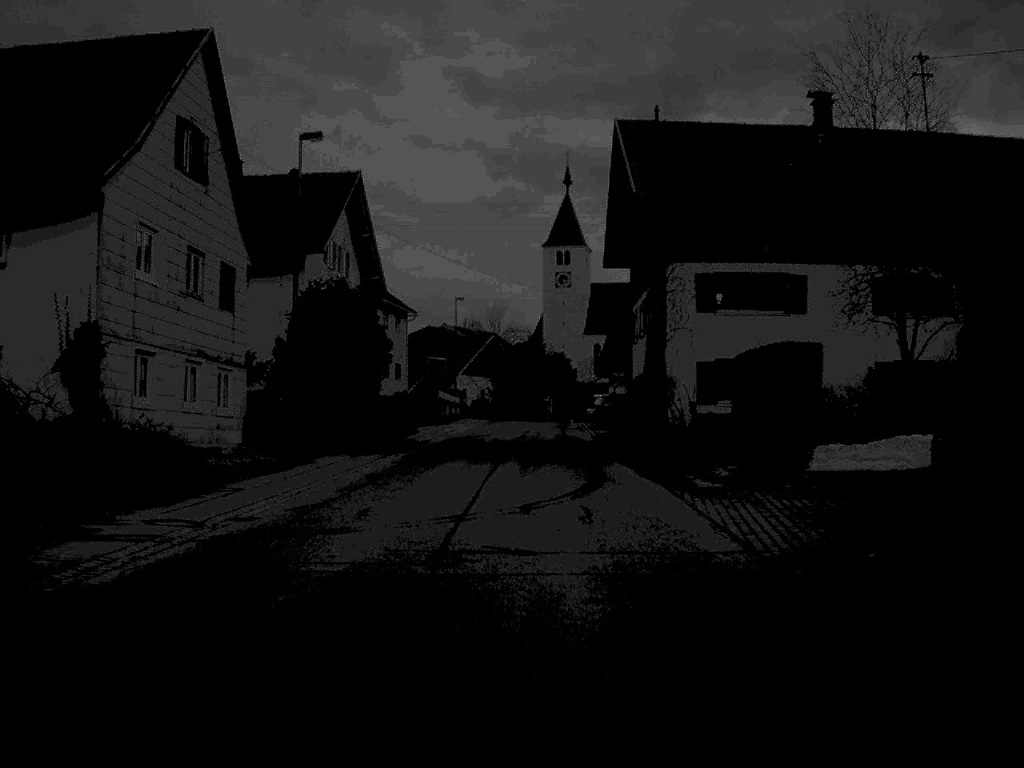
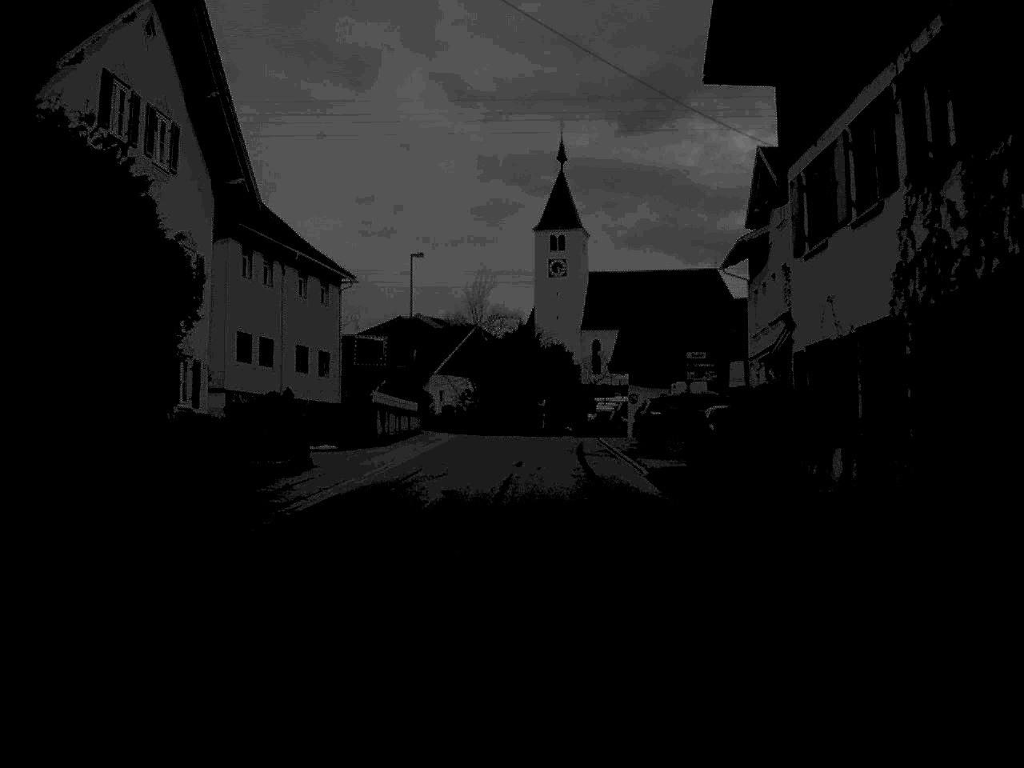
(0.0, +25.9) m; +1°
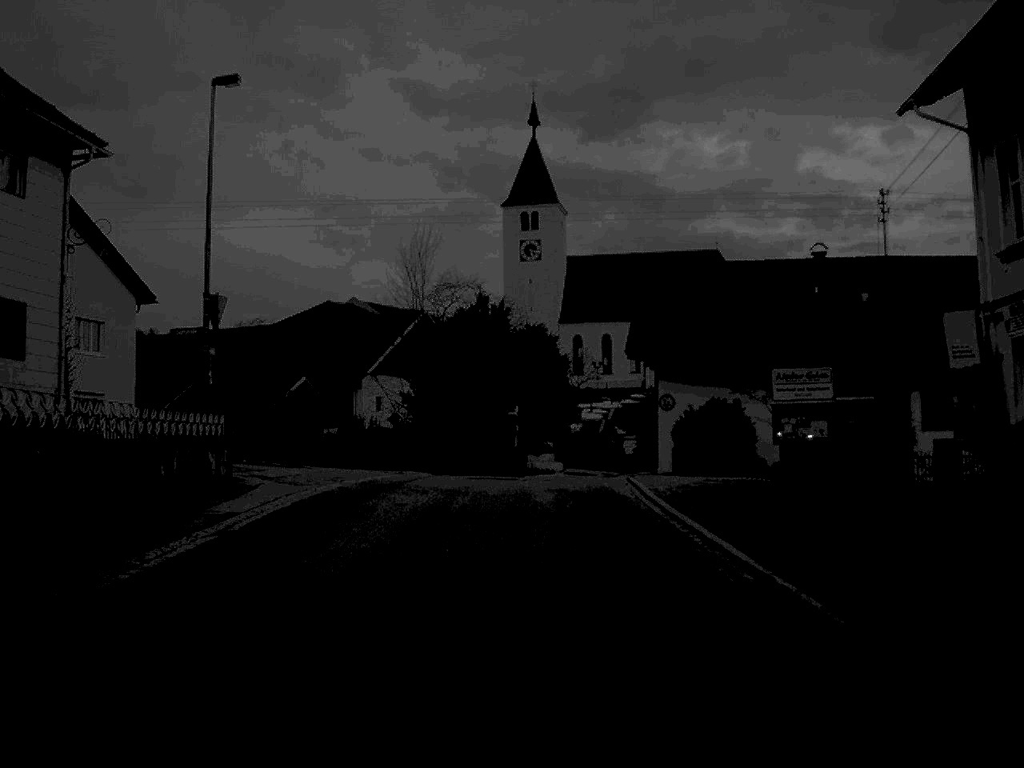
(+0.4, +30.4) m; +1°
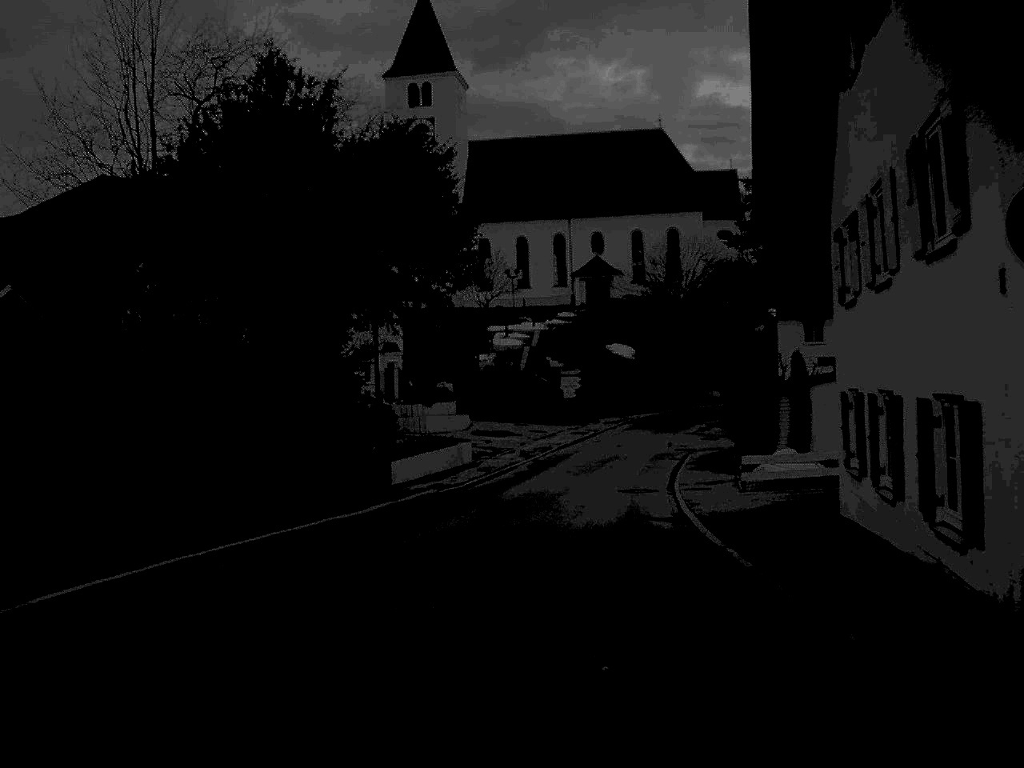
(+0.9, +36.8) m; +4°
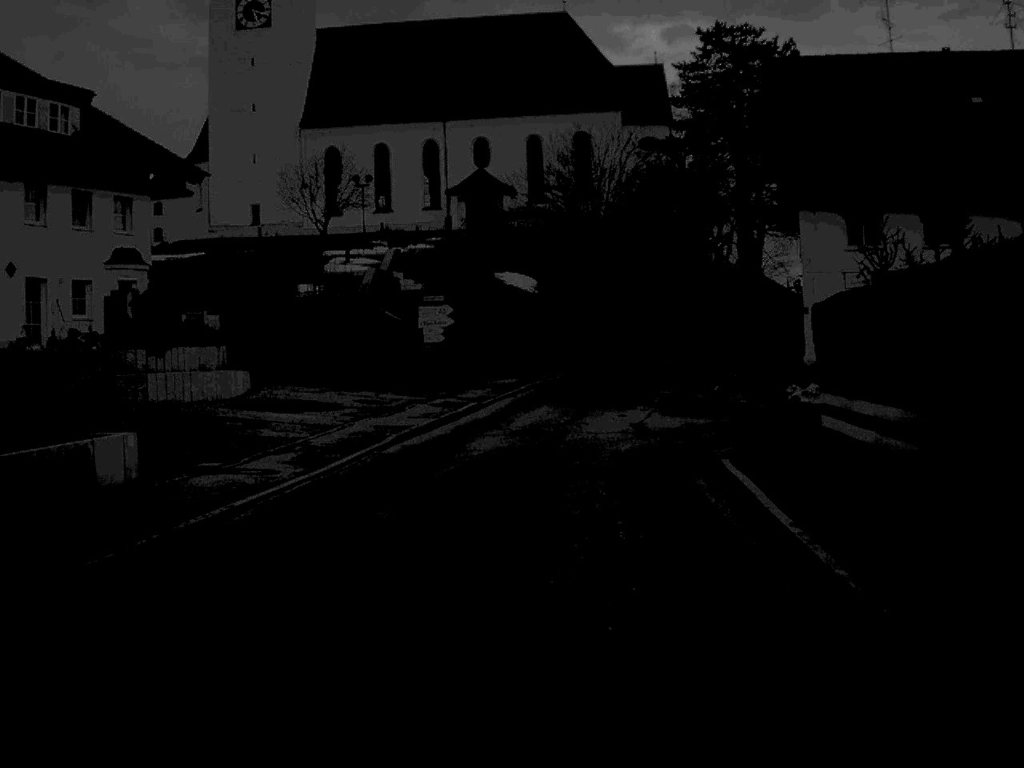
(+1.4, +30.1) m; +5°
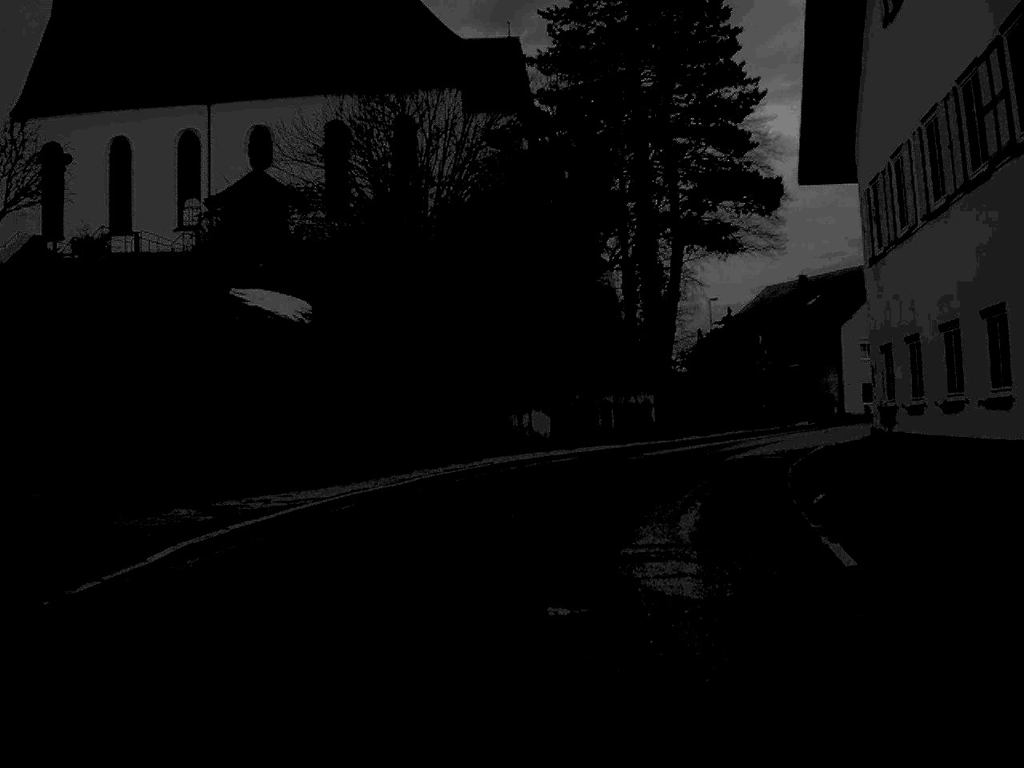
(+1.6, +28.6) m; +8°
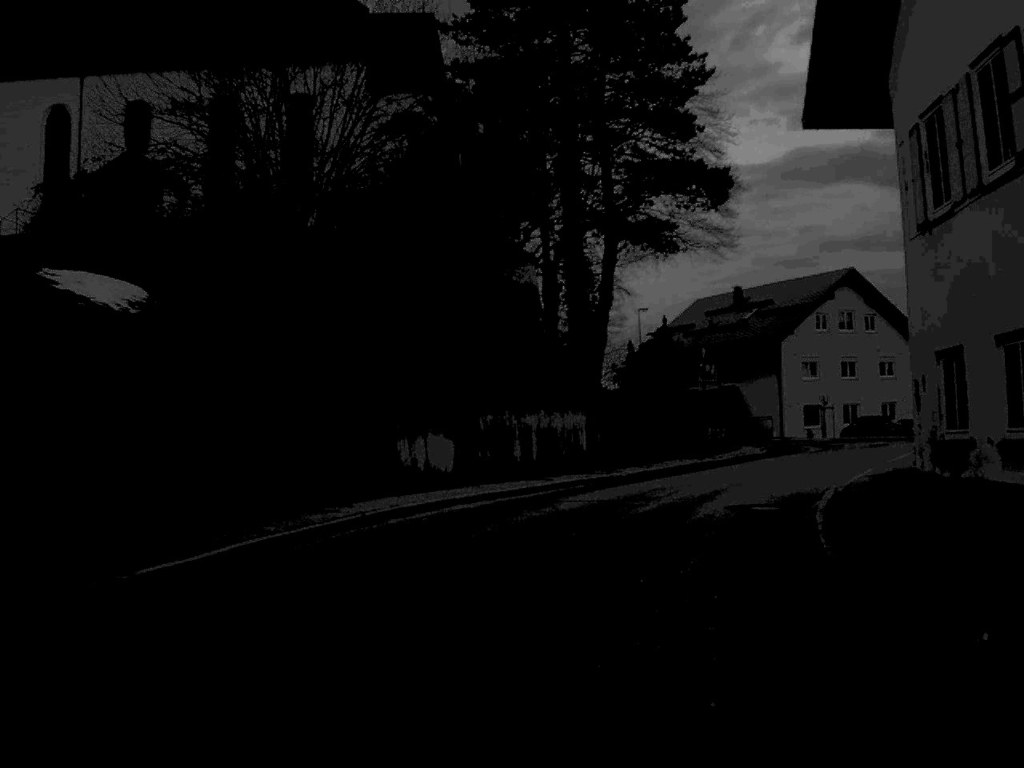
(+0.3, +7.9) m; +4°
